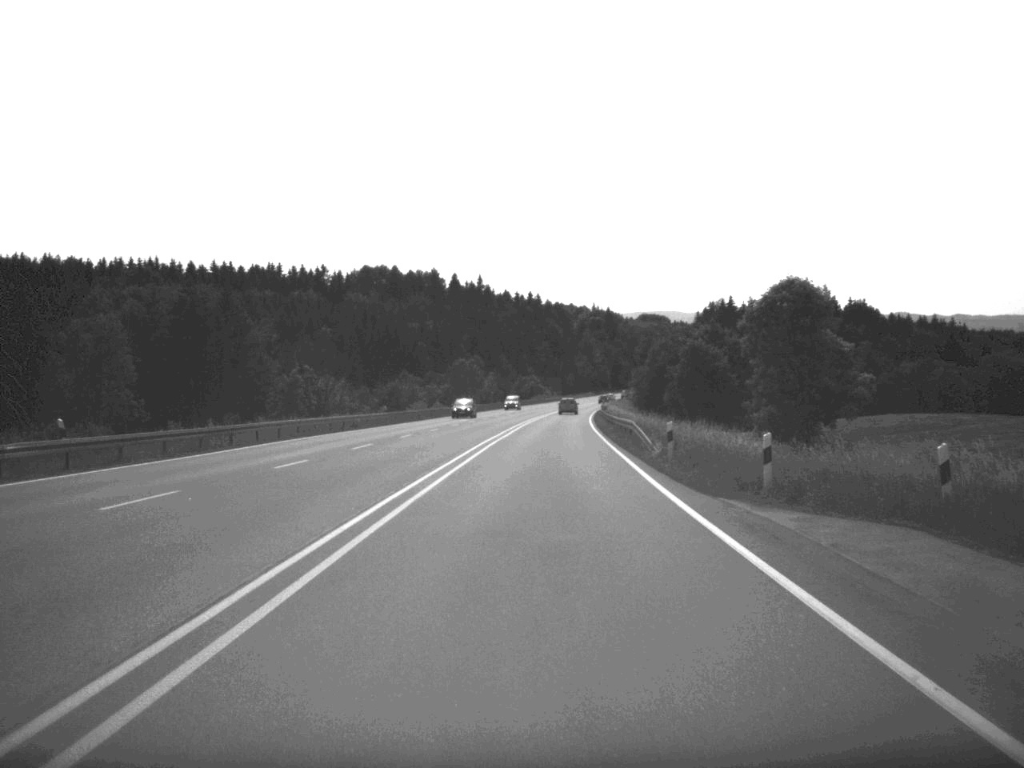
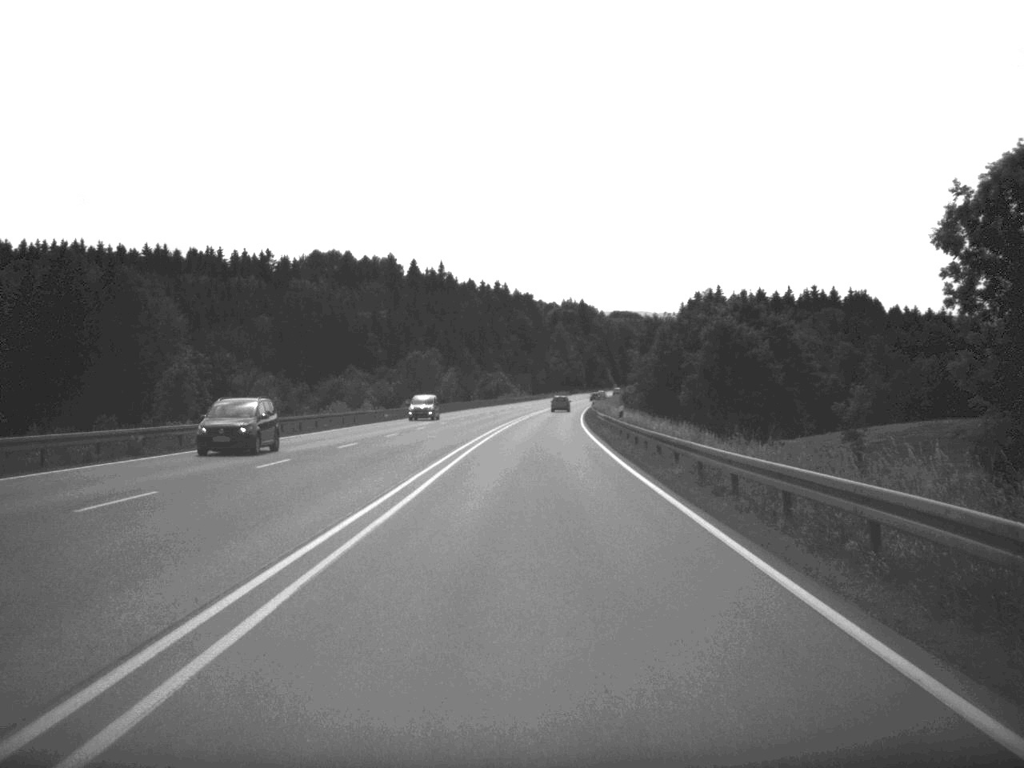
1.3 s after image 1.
(+0.5, +36.2) m; +1°
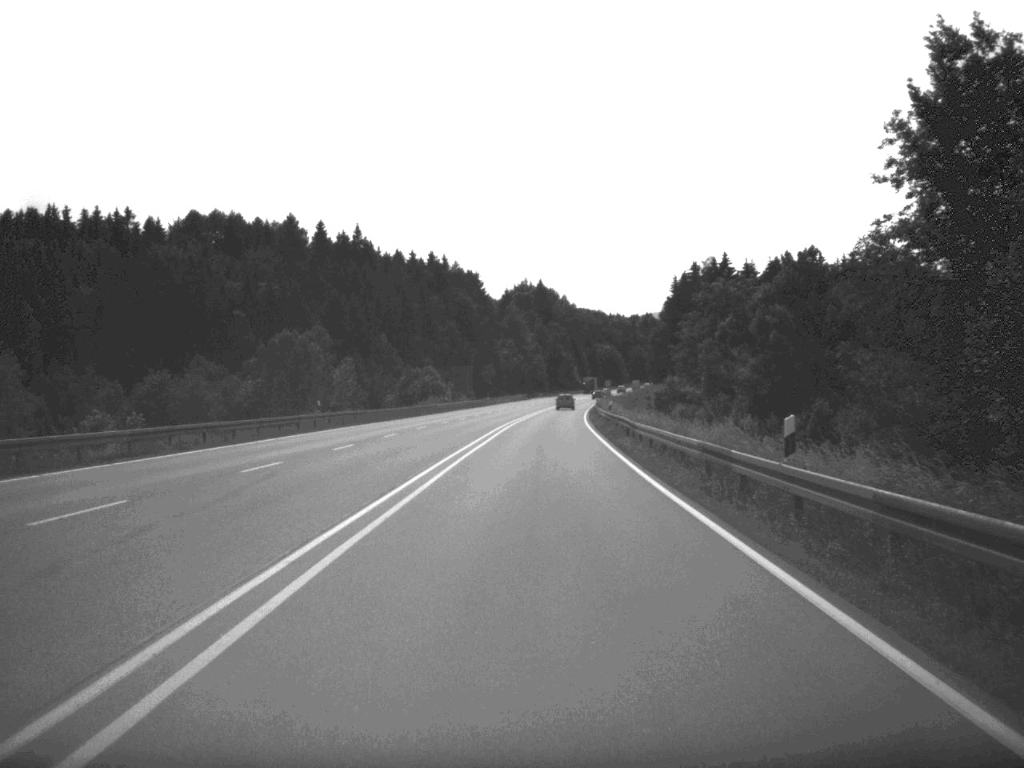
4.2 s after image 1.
(+1.5, +83.7) m; +2°
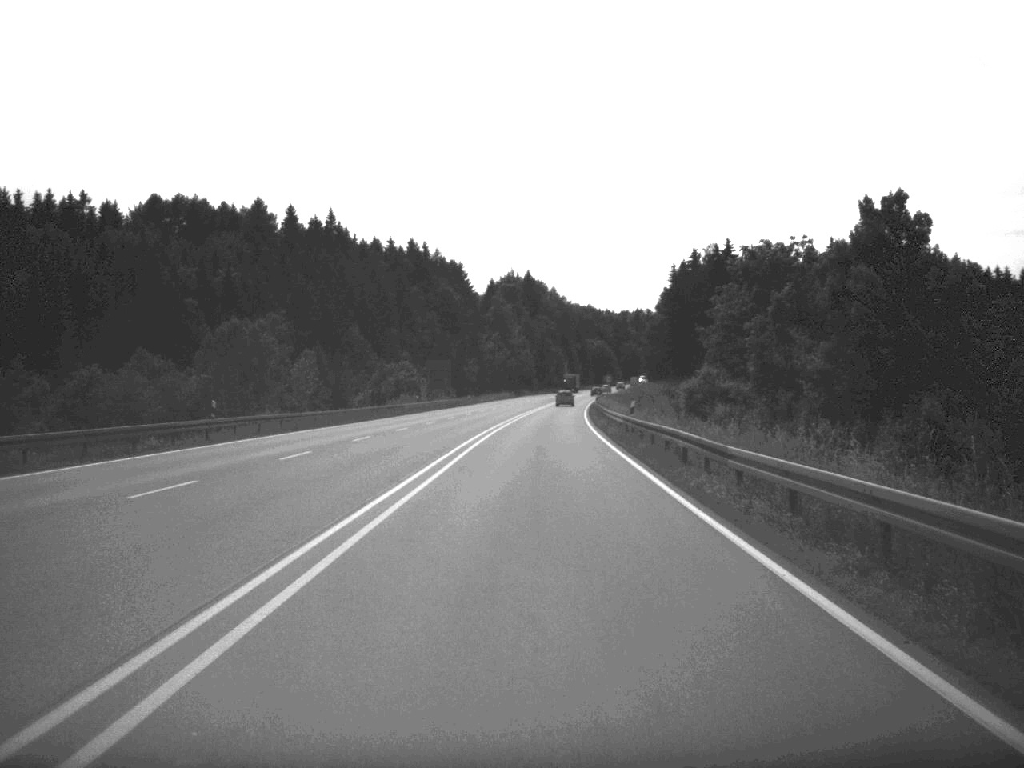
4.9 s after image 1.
(+0.1, +19.3) m; +1°
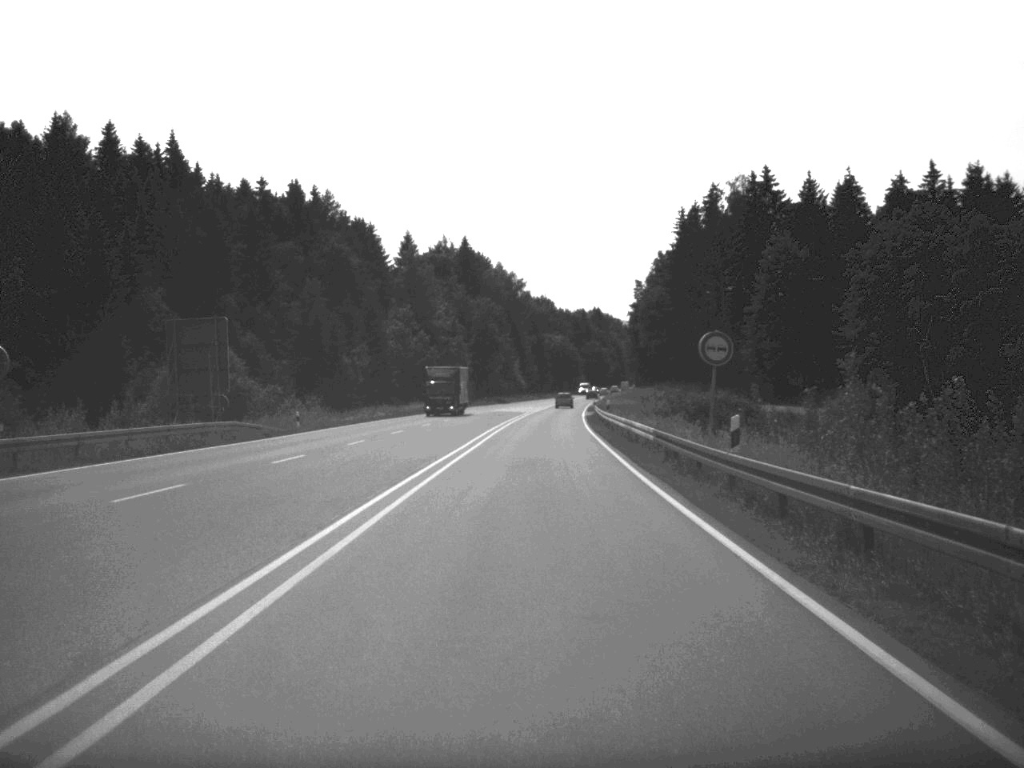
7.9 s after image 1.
(+1.7, +82.6) m; +2°
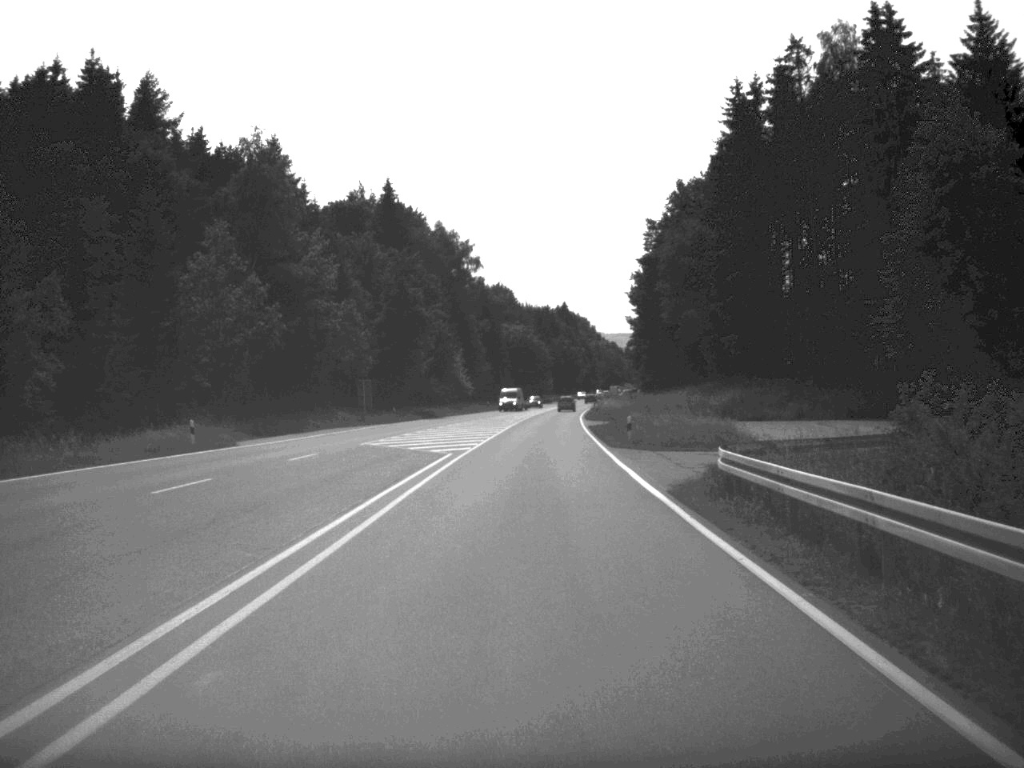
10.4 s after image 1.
(+1.1, +67.9) m; +2°
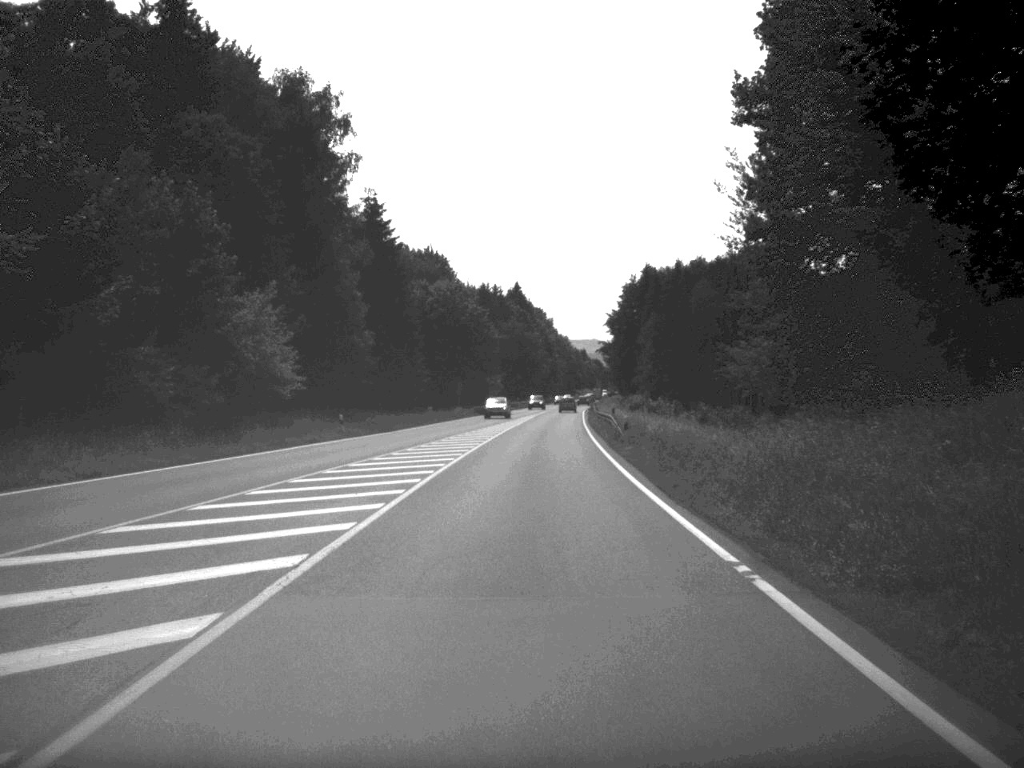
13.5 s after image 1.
(+1.7, +83.8) m; +2°
